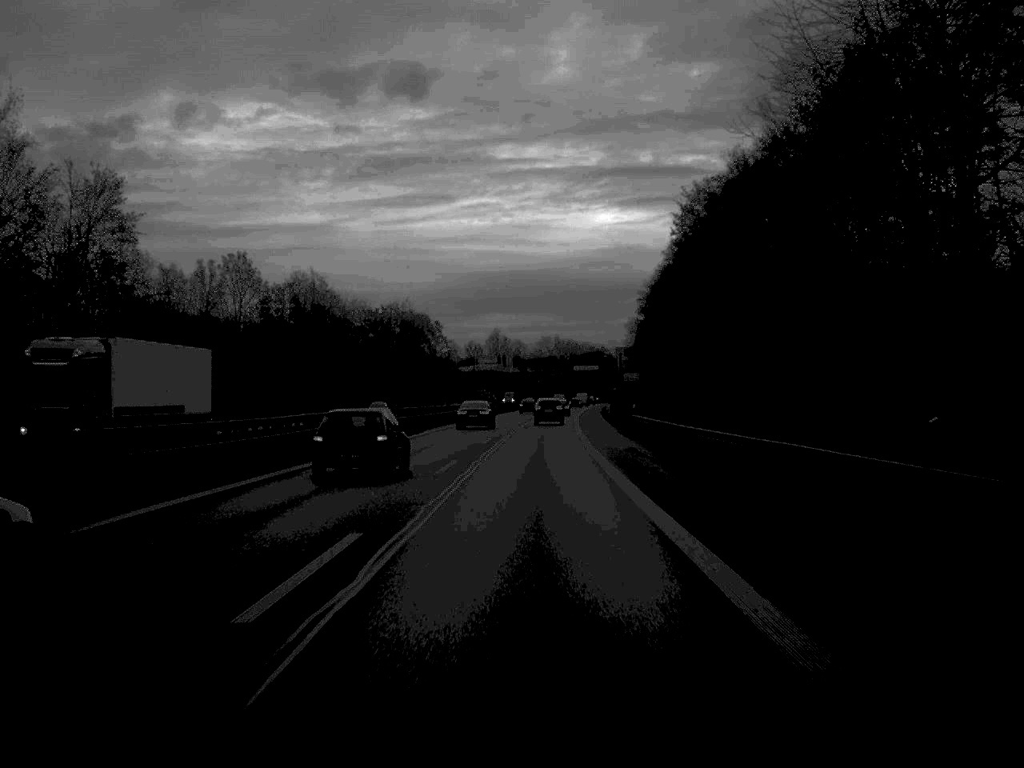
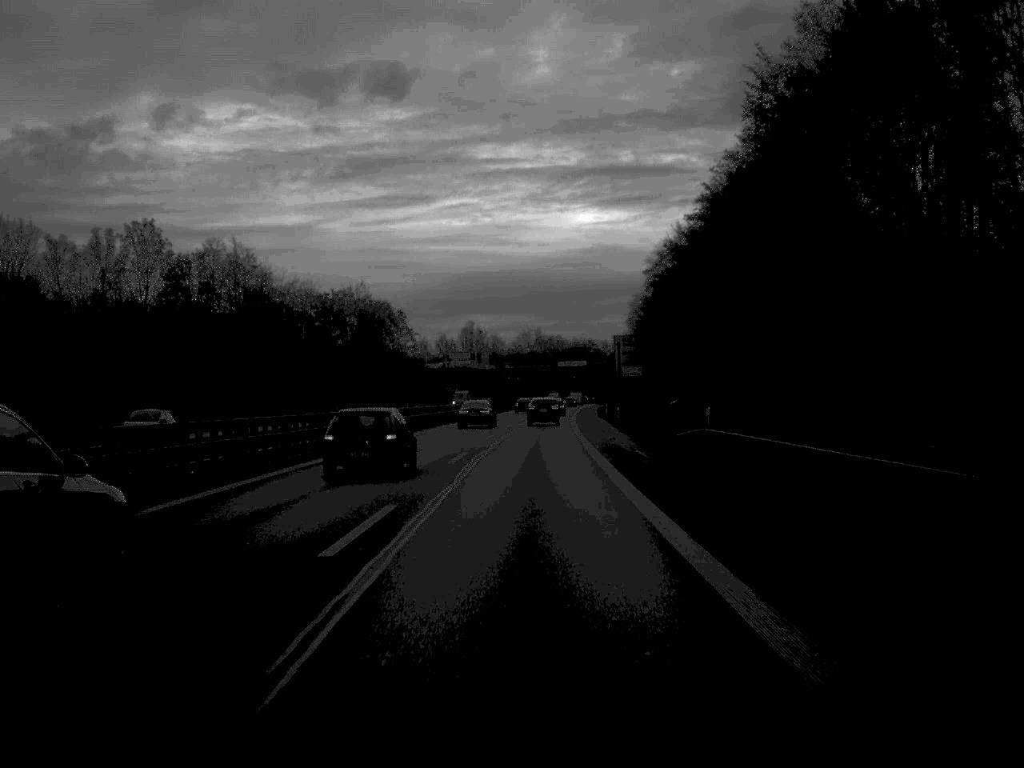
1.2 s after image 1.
(+0.3, +32.5) m; +1°
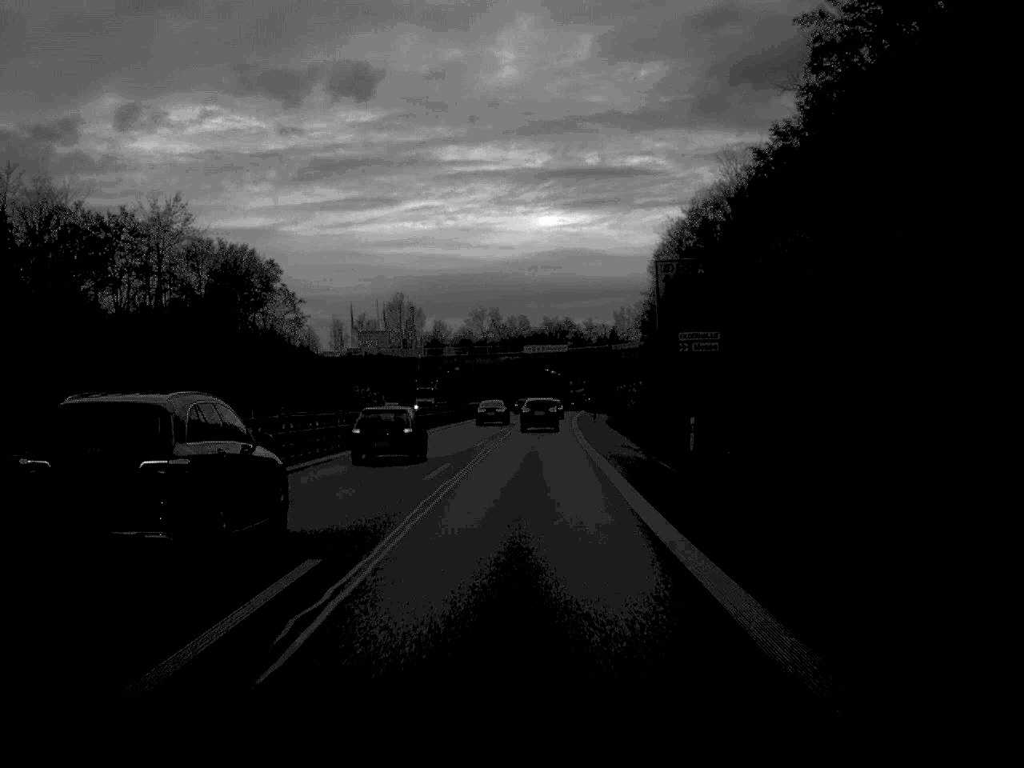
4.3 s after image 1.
(+1.3, +78.9) m; +2°
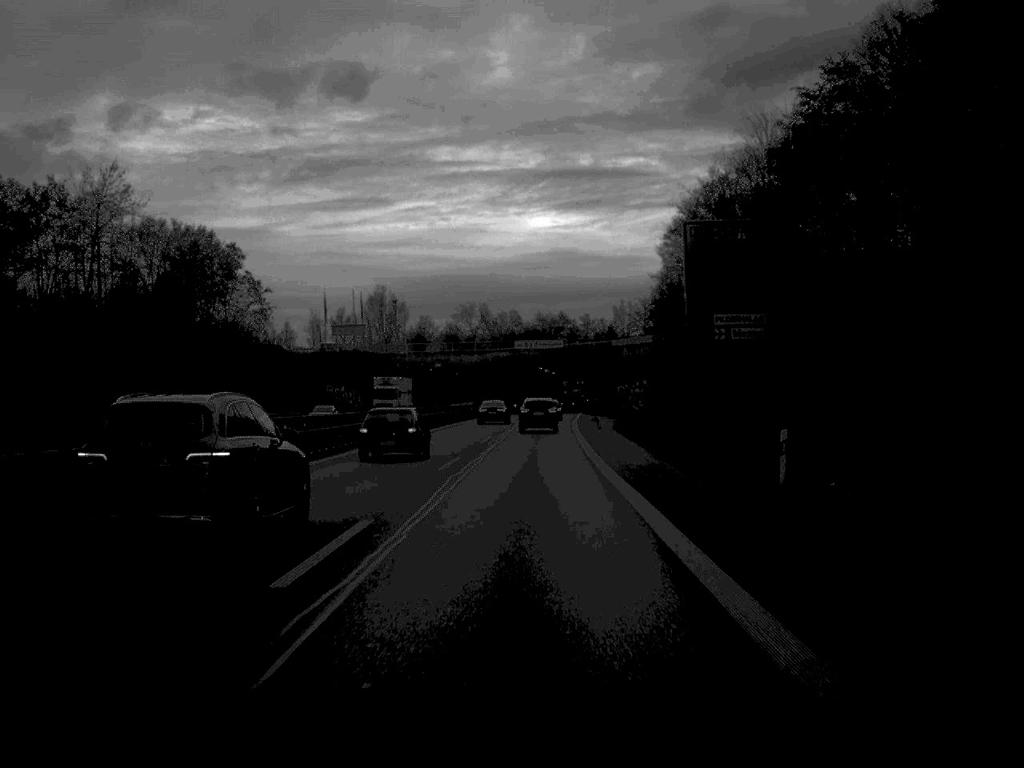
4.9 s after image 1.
(0.0, +14.1) m; 0°
